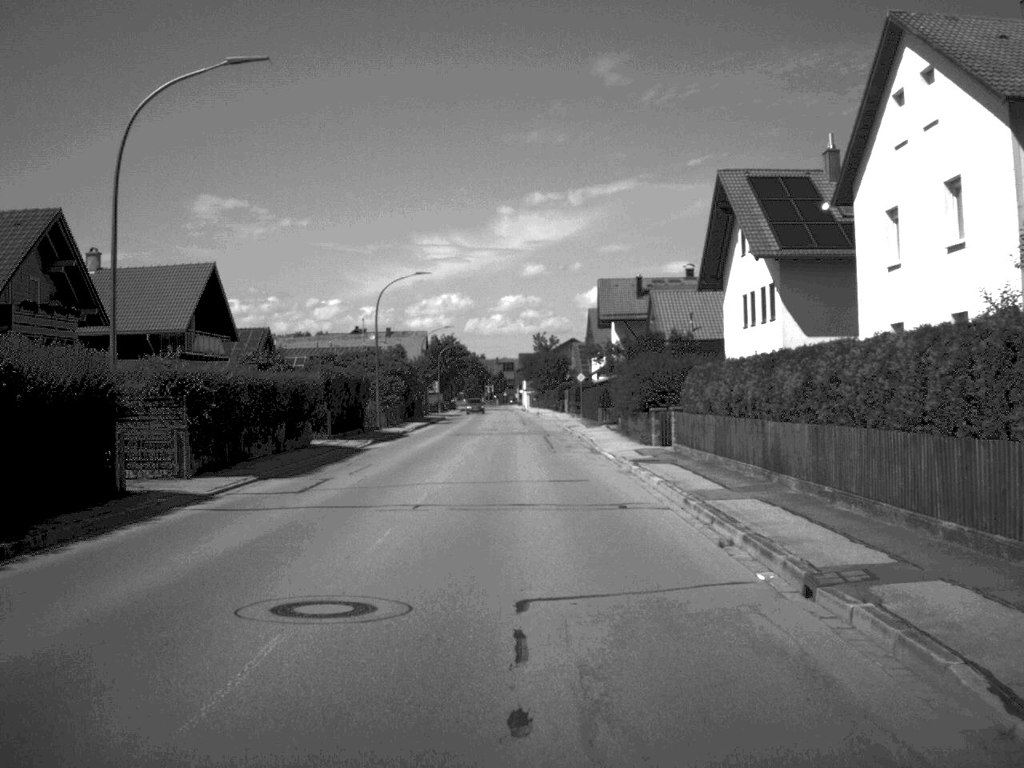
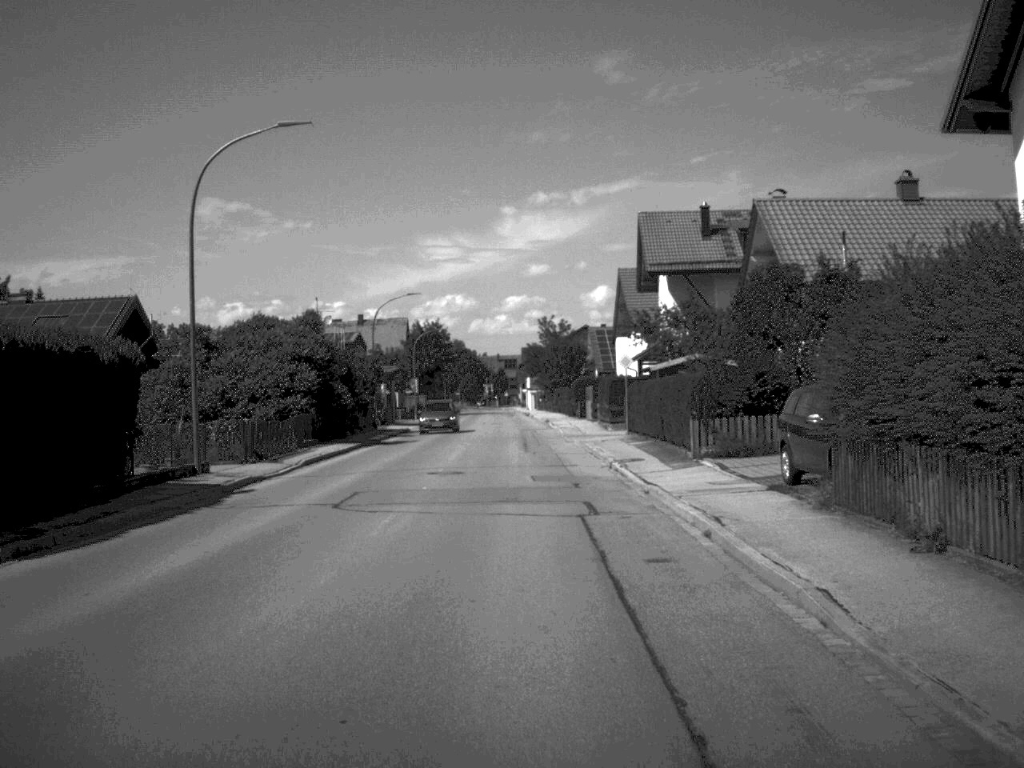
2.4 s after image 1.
(0.0, +33.4) m; 0°
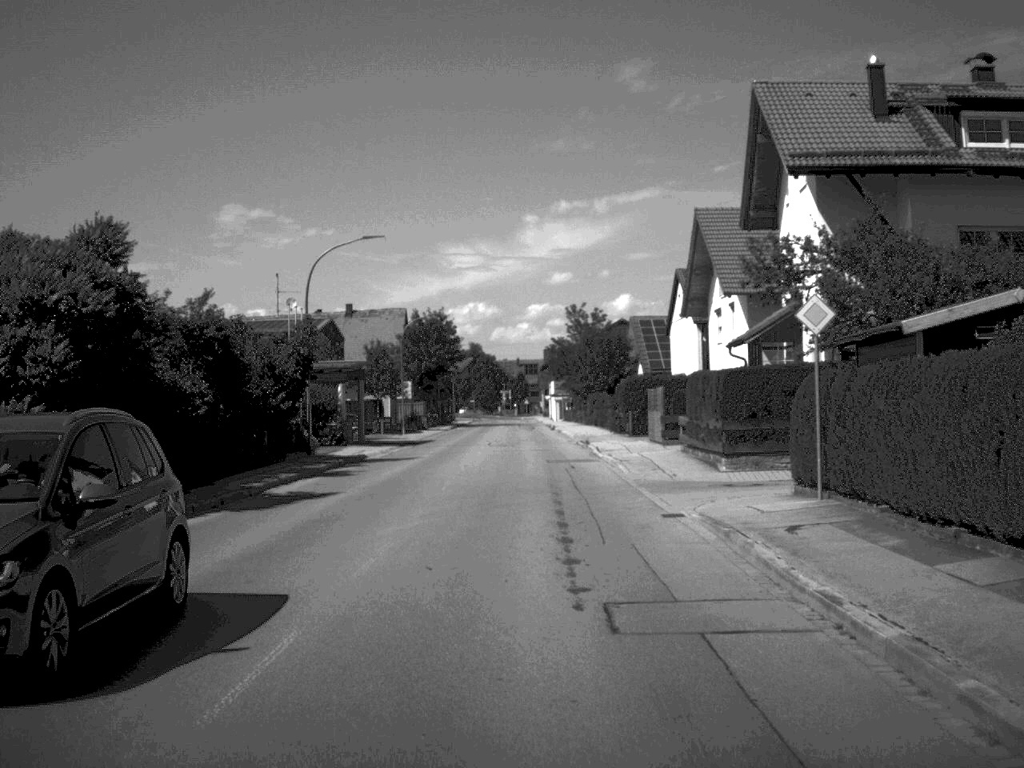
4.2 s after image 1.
(-0.2, +26.2) m; -1°
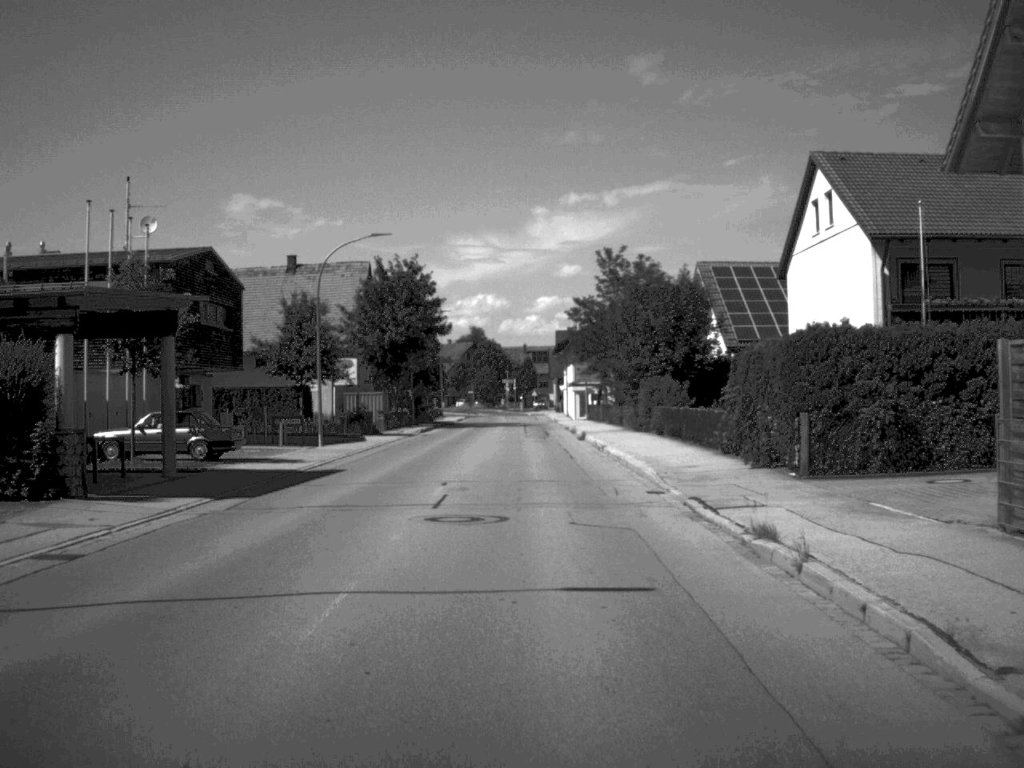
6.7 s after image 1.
(-0.2, +33.9) m; -1°
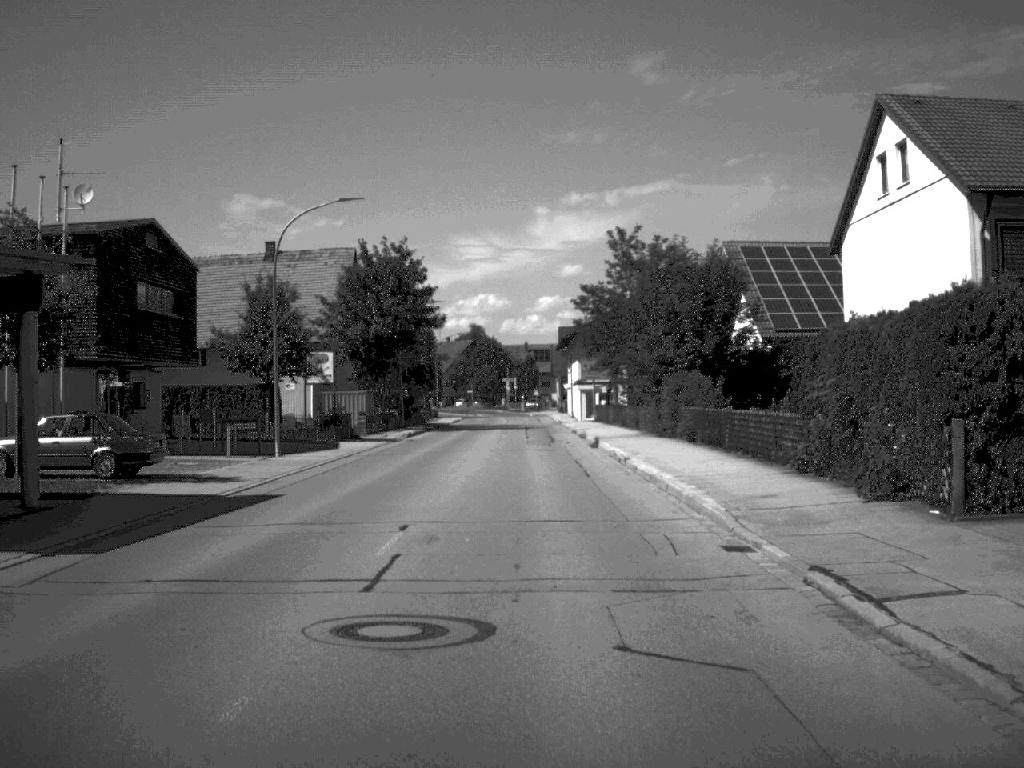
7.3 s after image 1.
(0.0, +7.9) m; 0°
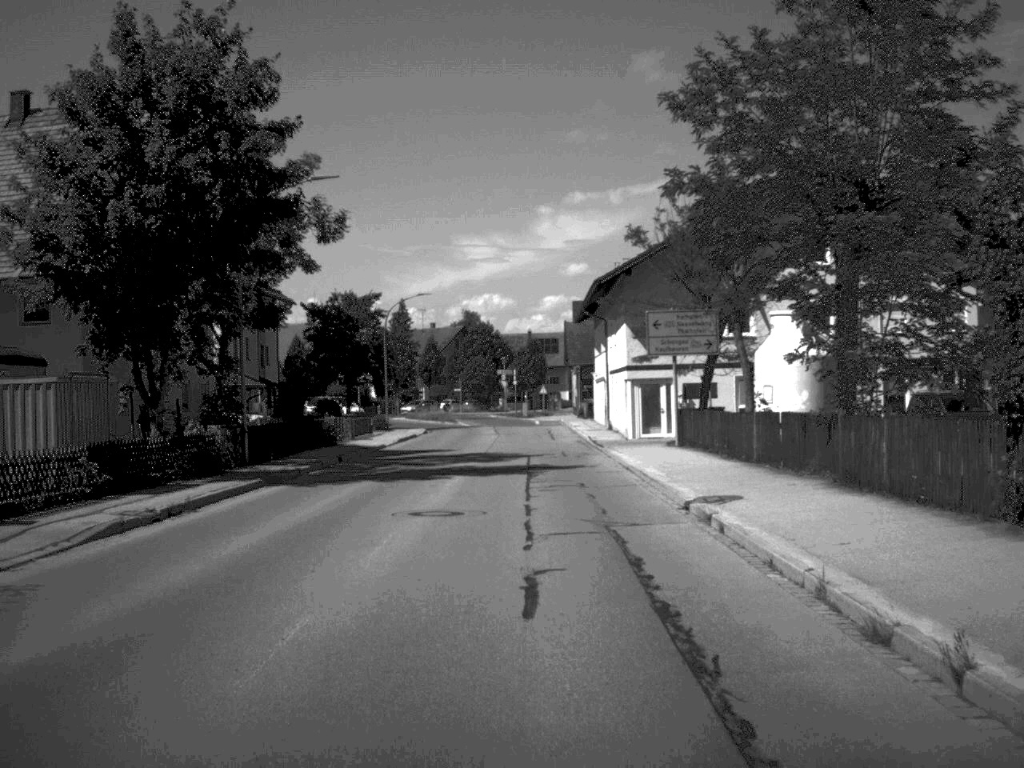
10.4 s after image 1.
(0.0, +41.6) m; 0°
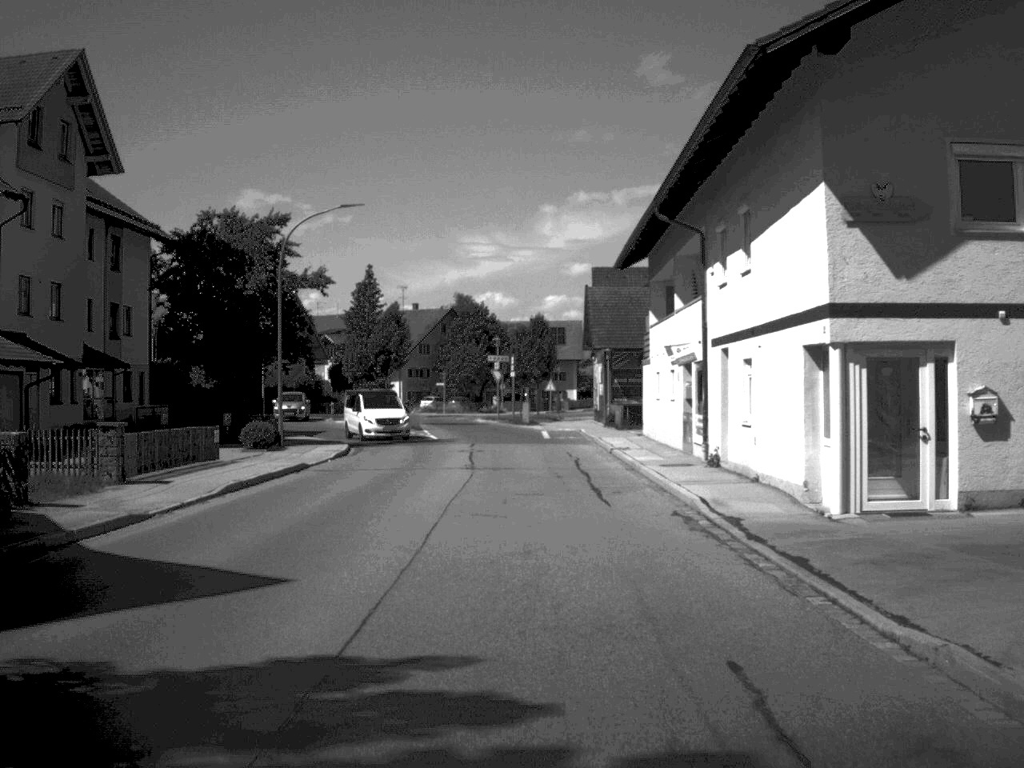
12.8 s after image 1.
(-0.1, +30.5) m; 0°
